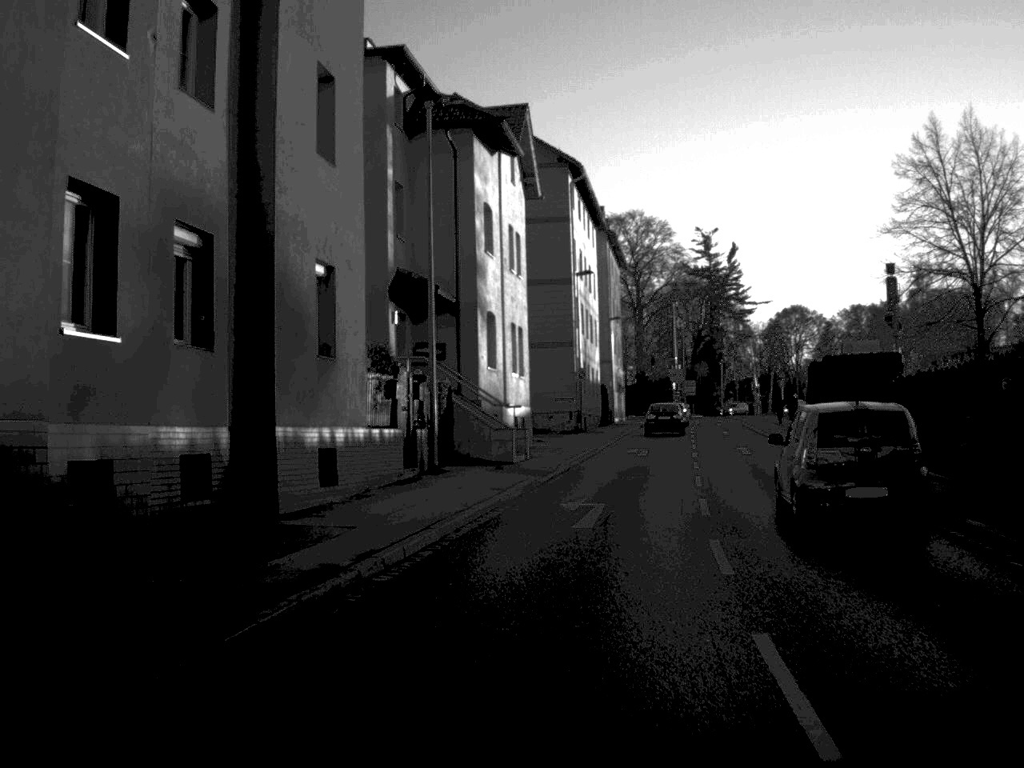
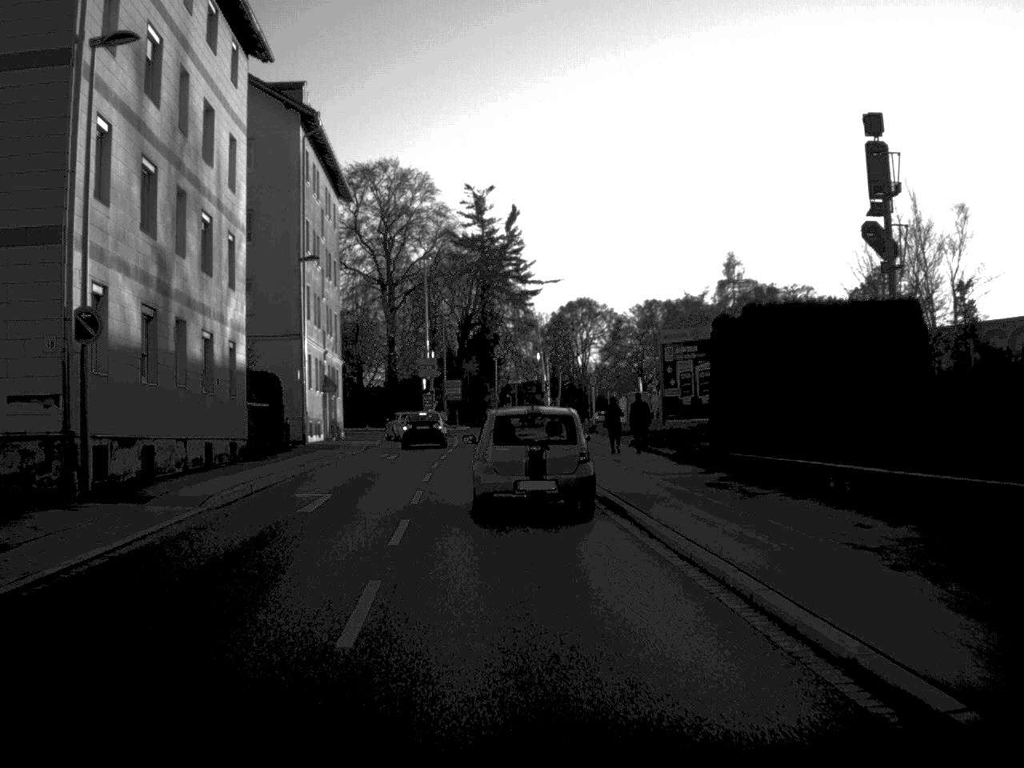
(+5.4, +38.6) m; +10°
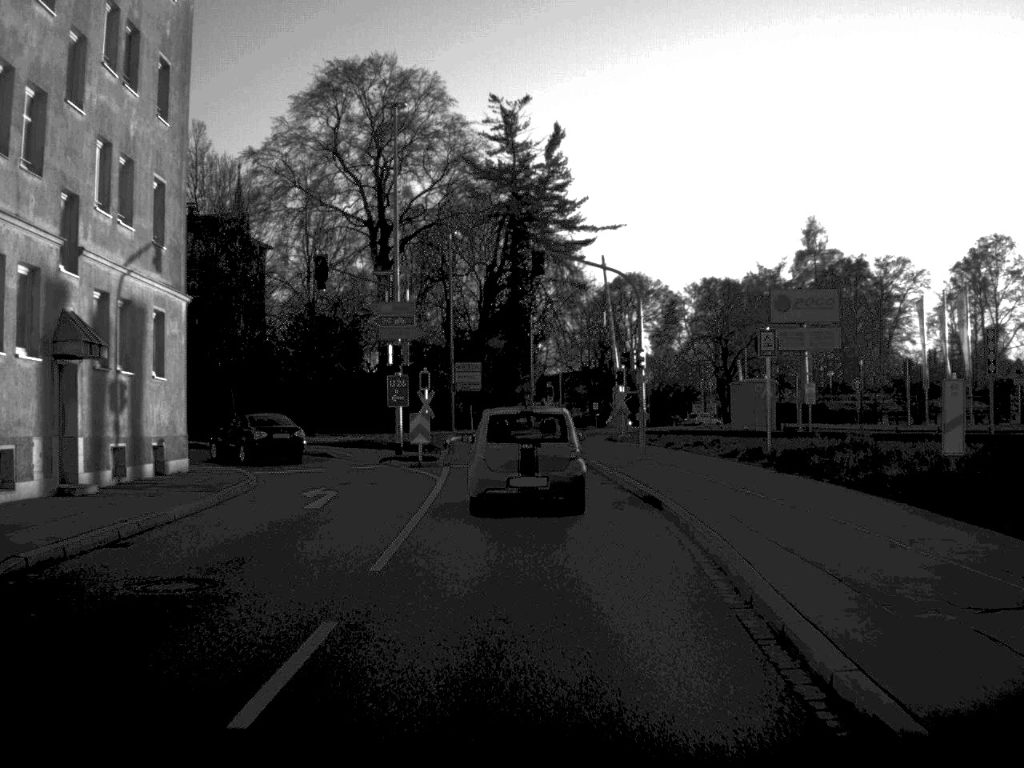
(-1.1, +38.1) m; -1°
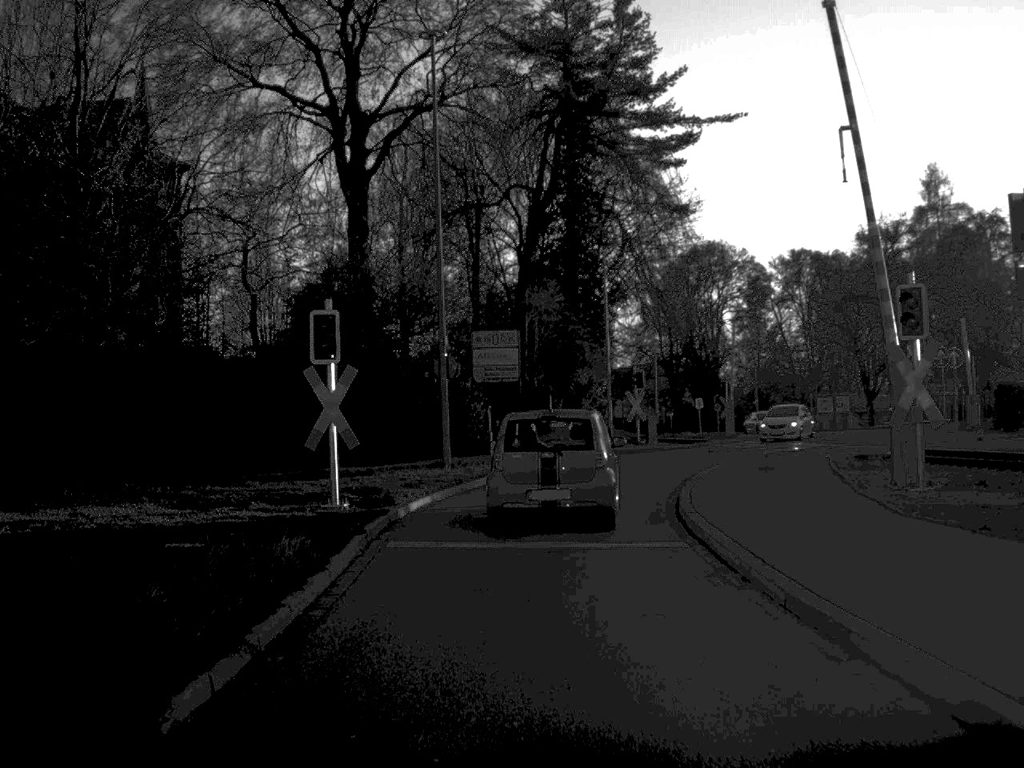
(-0.7, +36.5) m; -3°
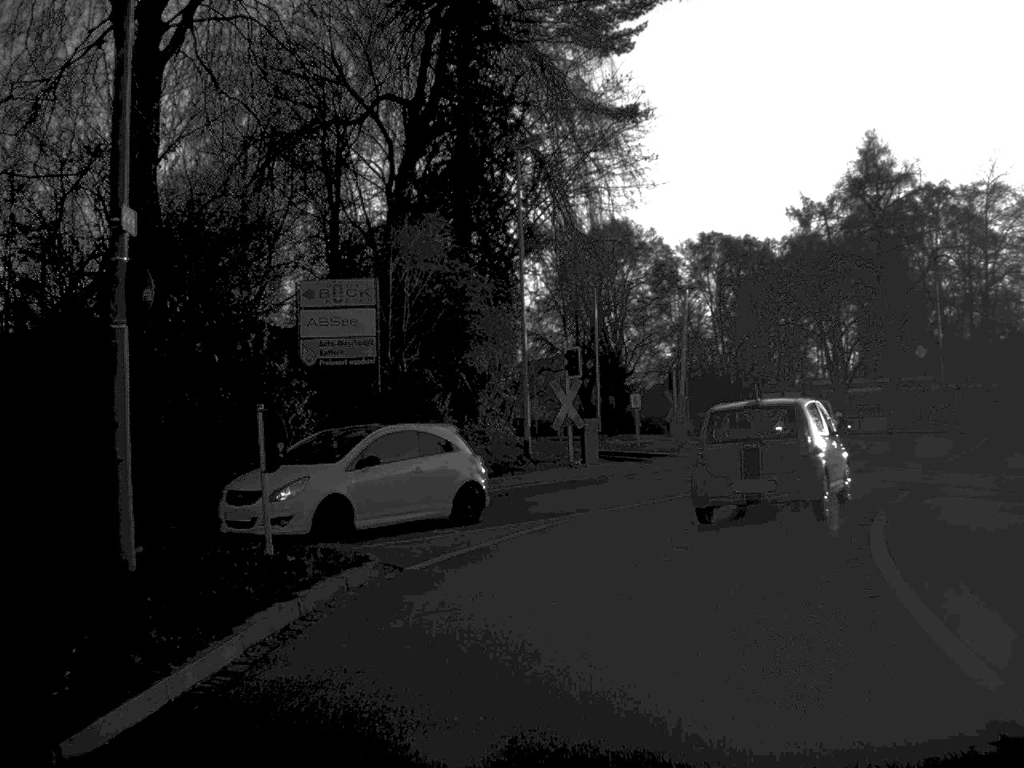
(+0.4, +19.2) m; +5°
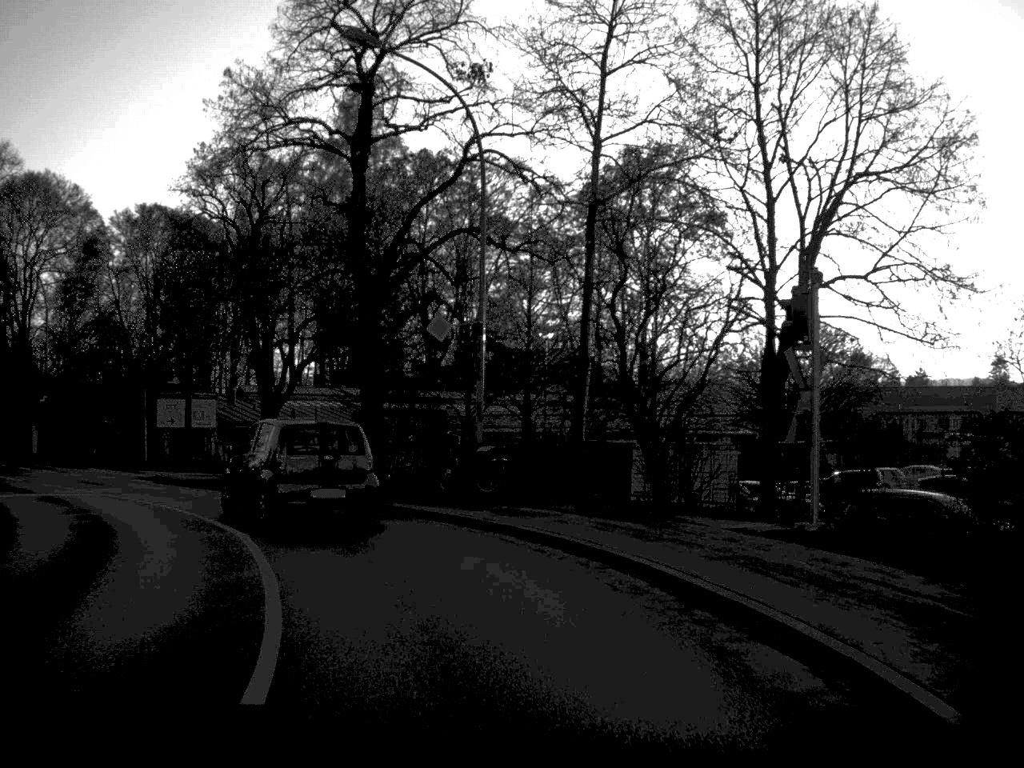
(+7.2, +27.9) m; +24°
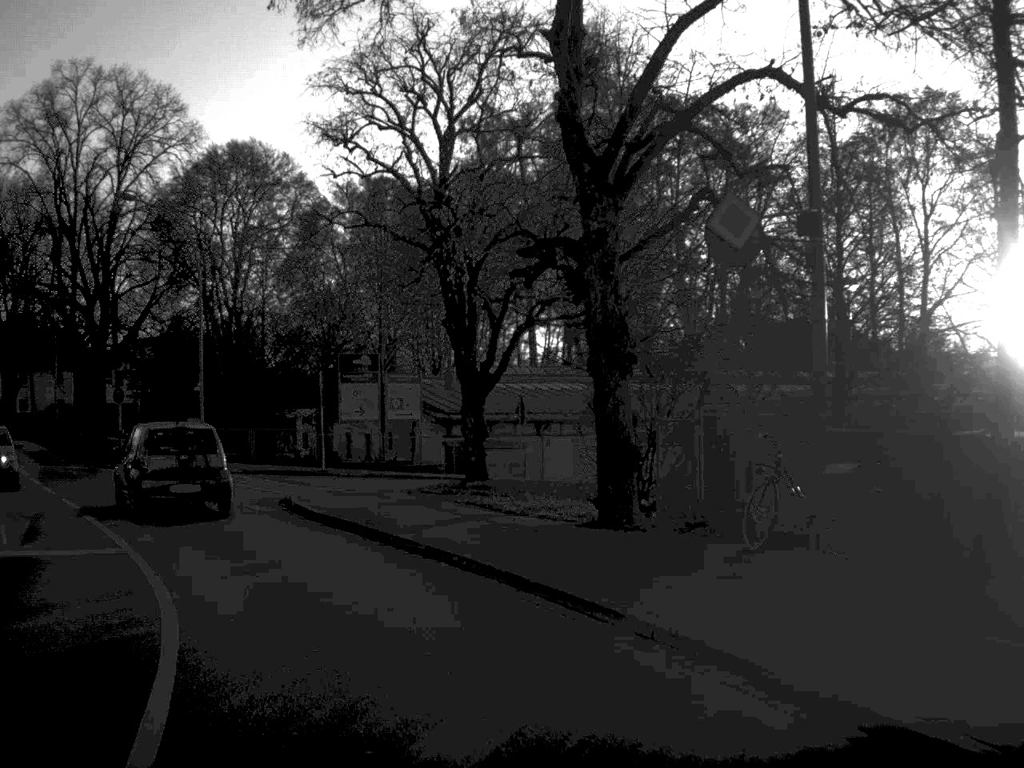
(-1.0, +12.1) m; -12°
